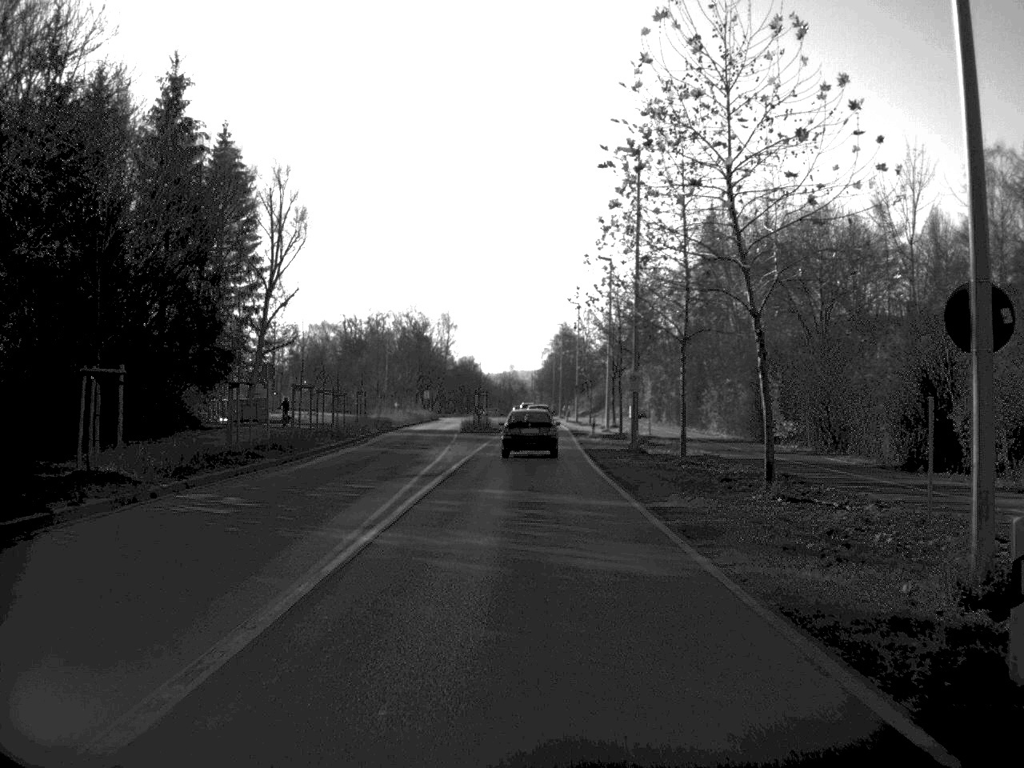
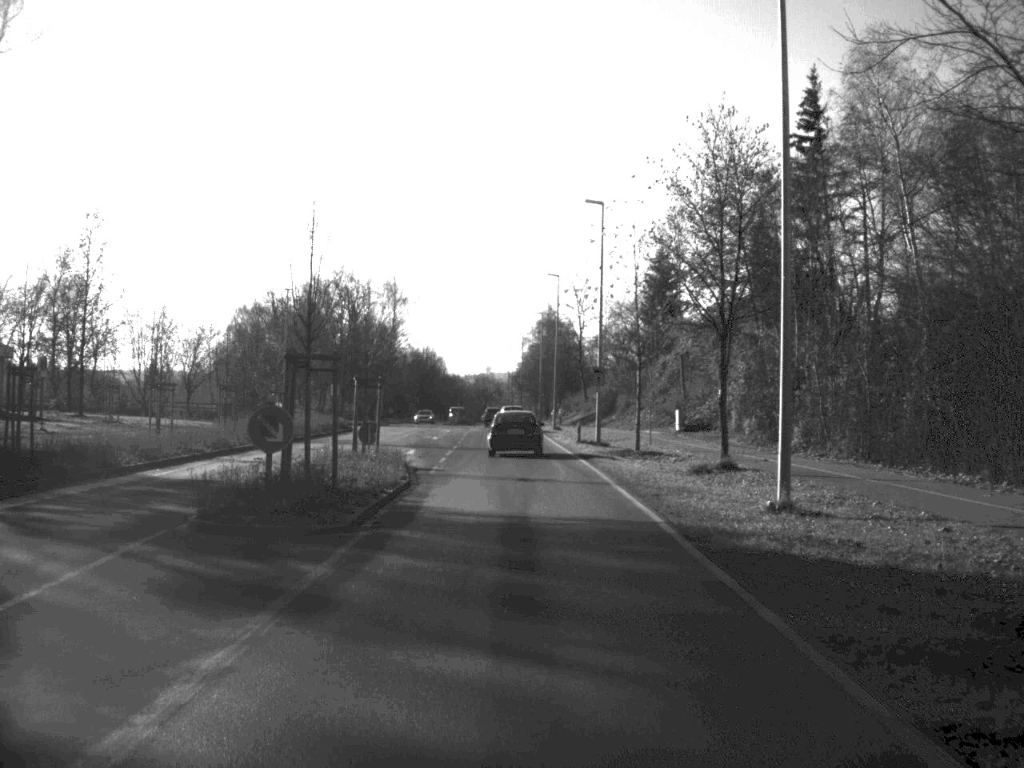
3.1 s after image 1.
(+0.4, +54.0) m; +1°
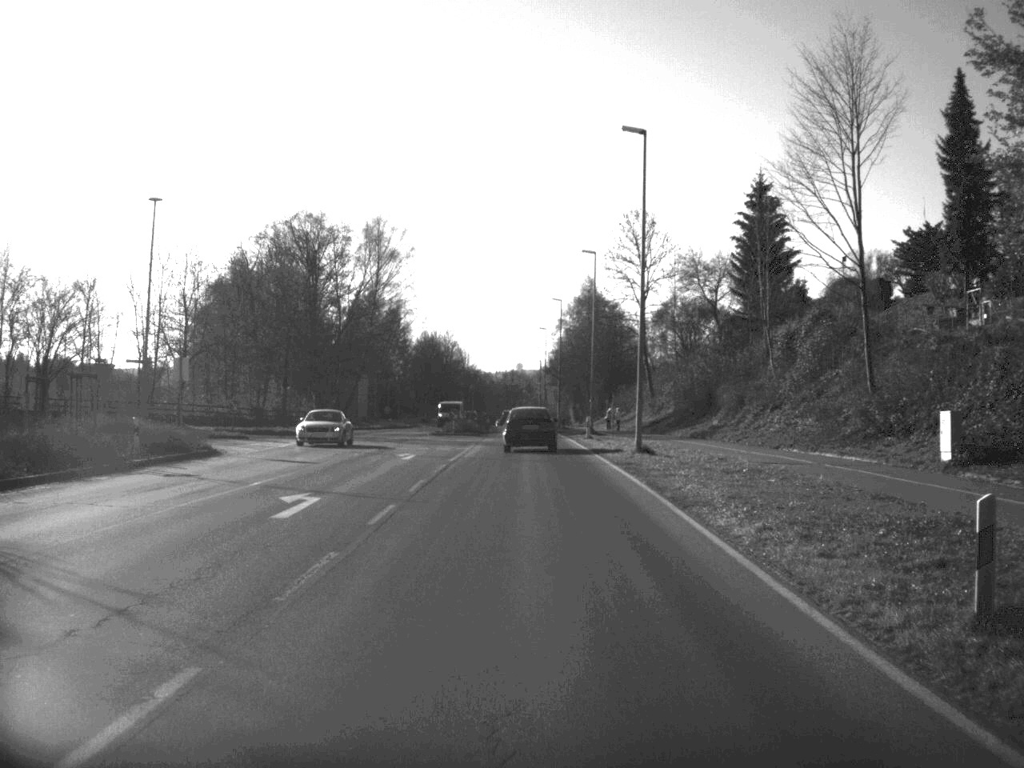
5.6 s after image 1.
(-0.6, +43.9) m; -1°
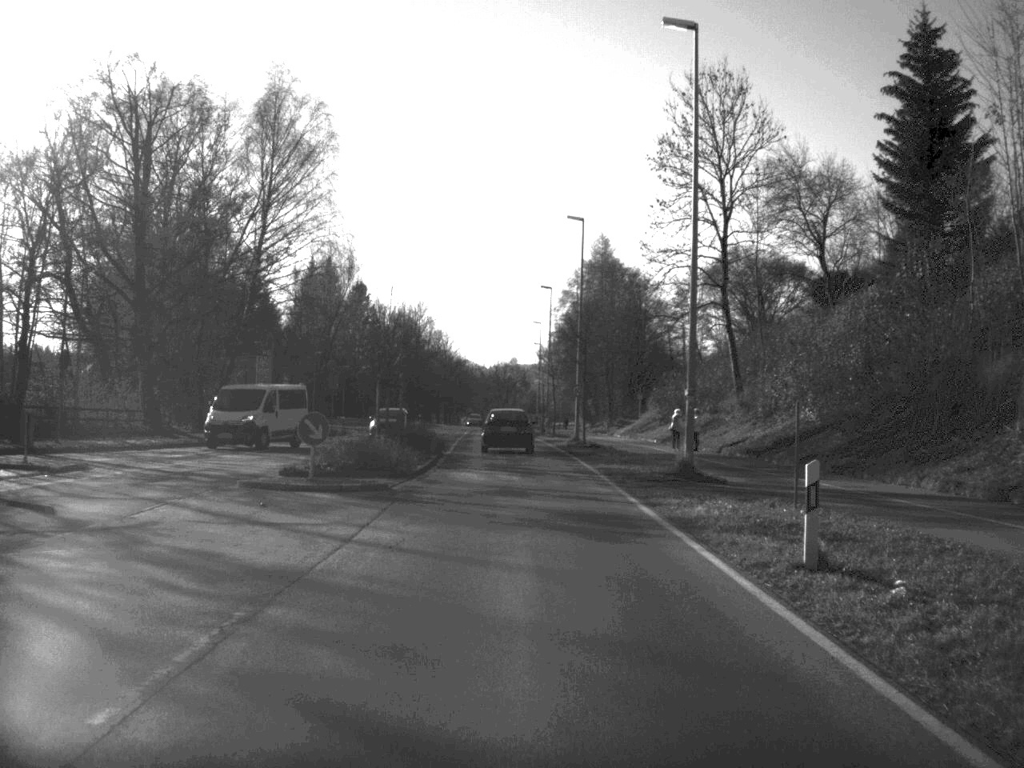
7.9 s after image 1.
(0.0, +42.7) m; 0°
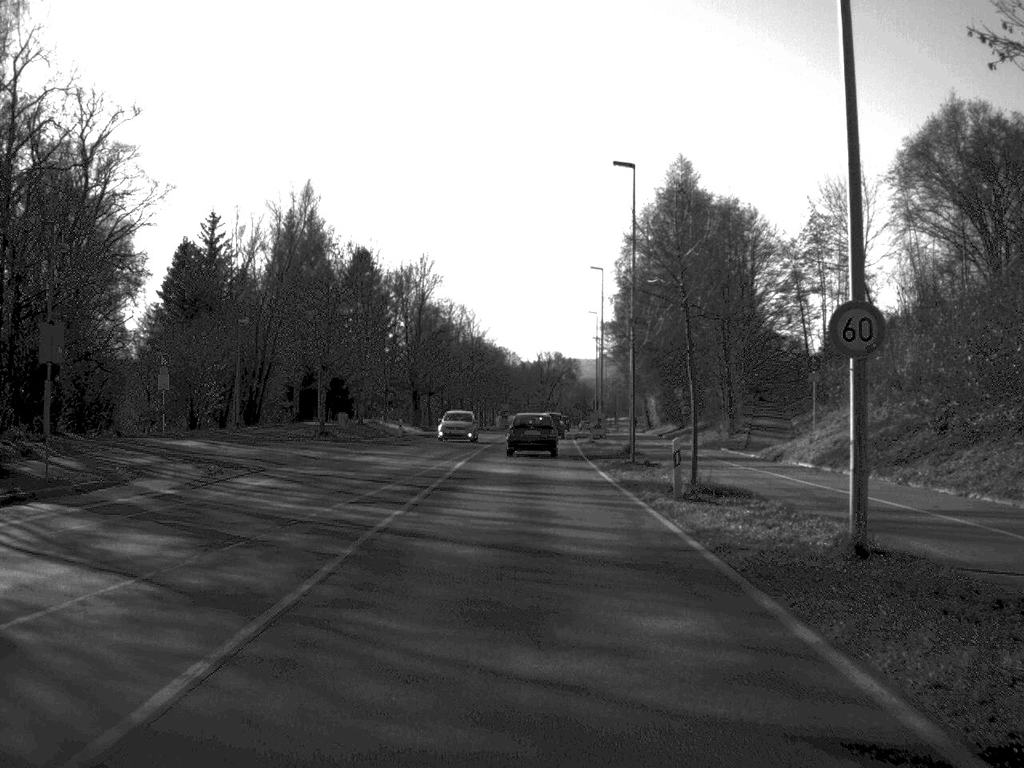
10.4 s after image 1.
(-0.6, +44.1) m; -2°
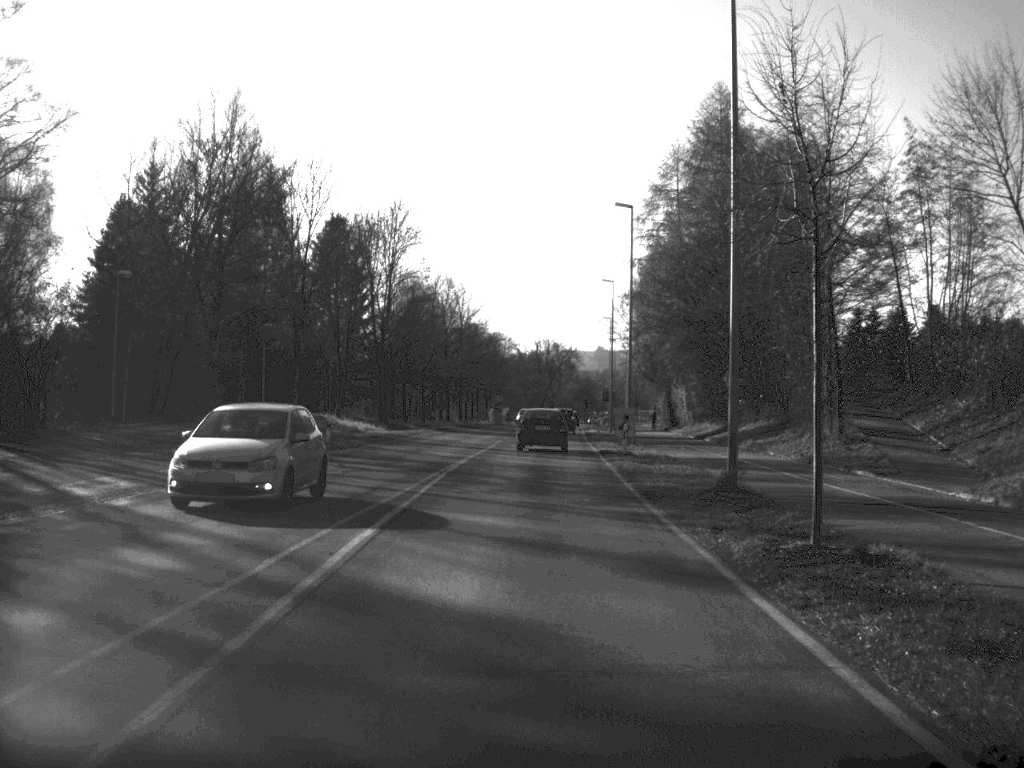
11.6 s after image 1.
(0.0, +21.4) m; 0°
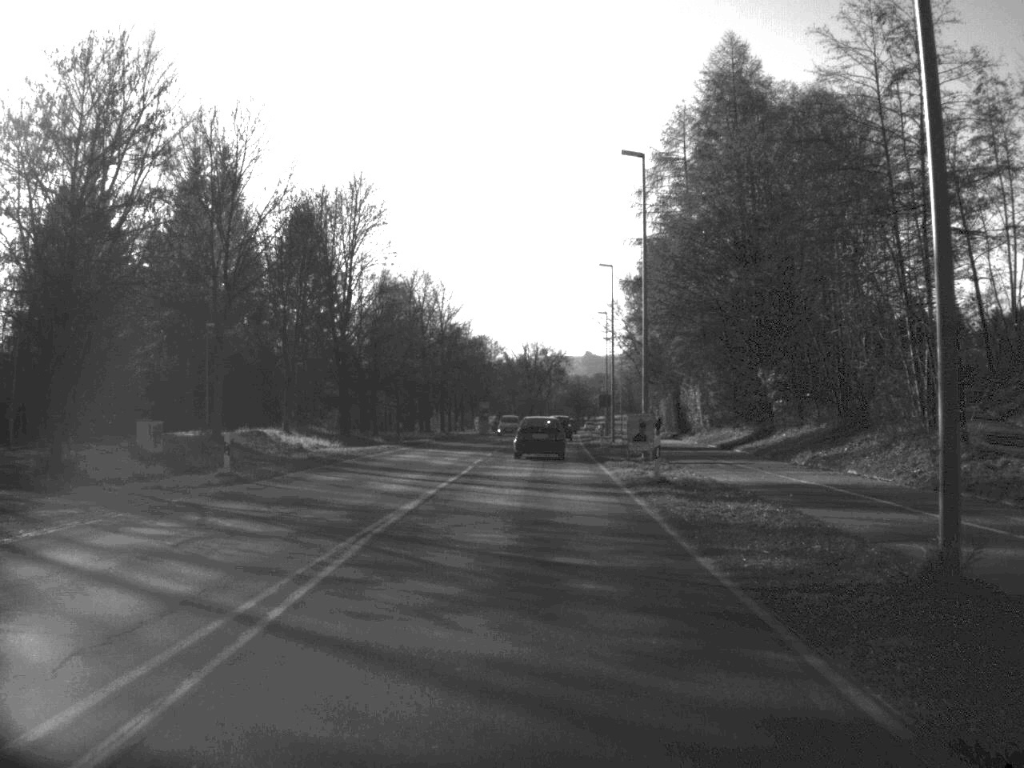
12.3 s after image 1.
(0.0, +12.0) m; 0°
